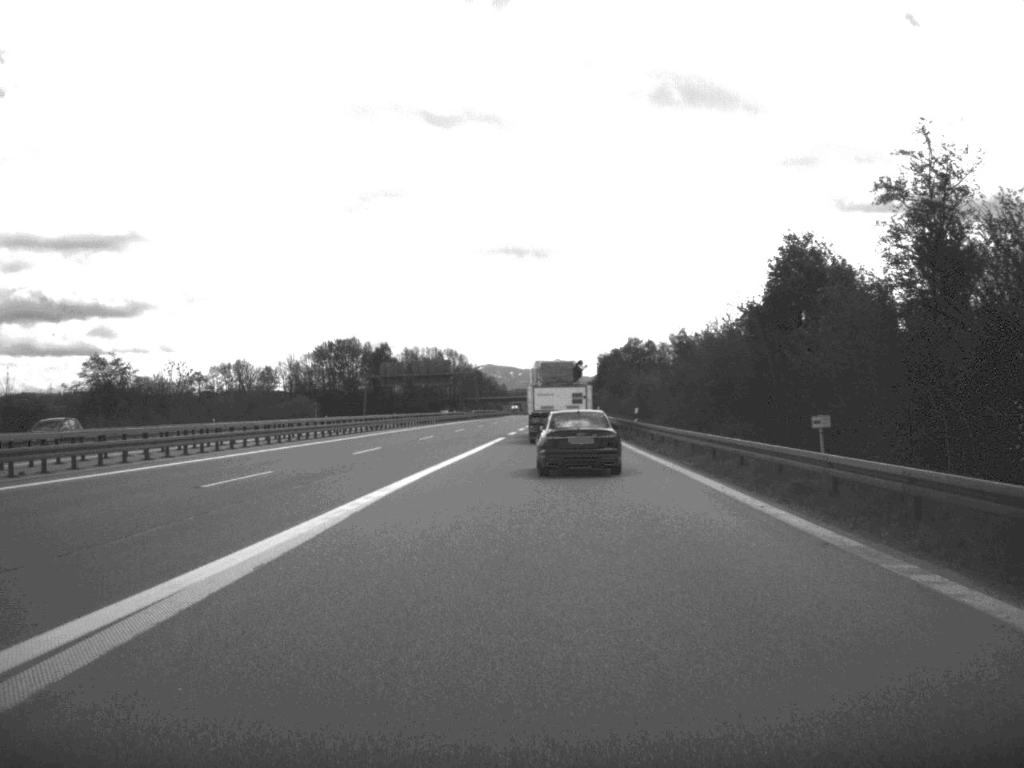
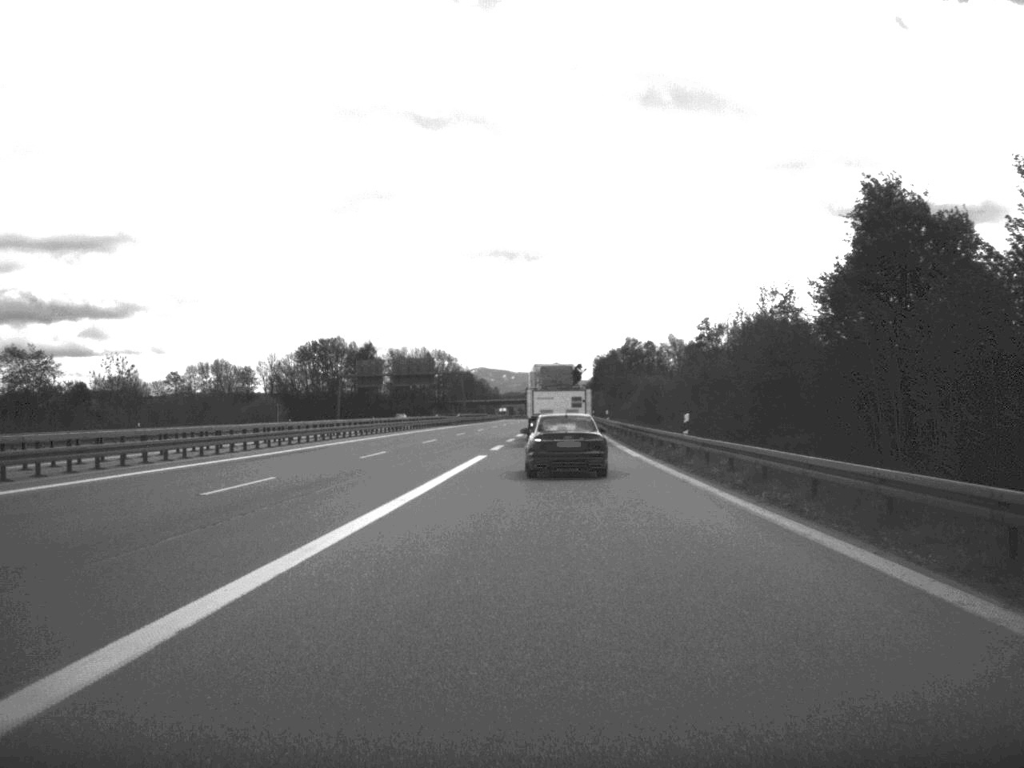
(+0.1, +19.2) m; 0°
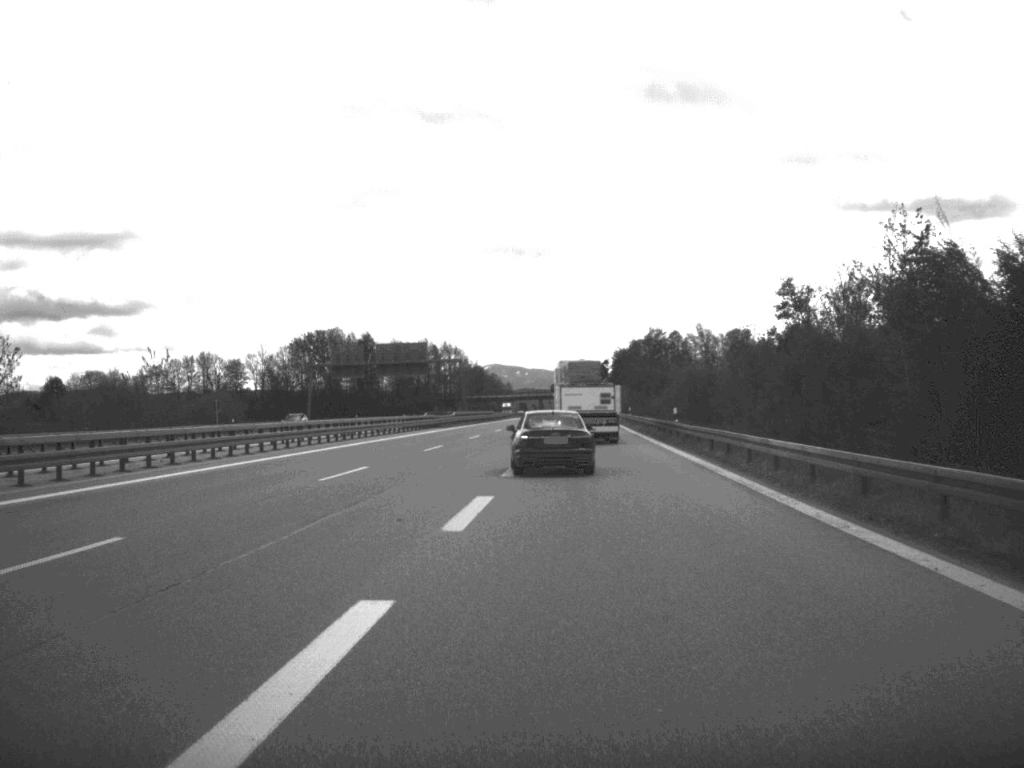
(-0.2, +31.9) m; -1°
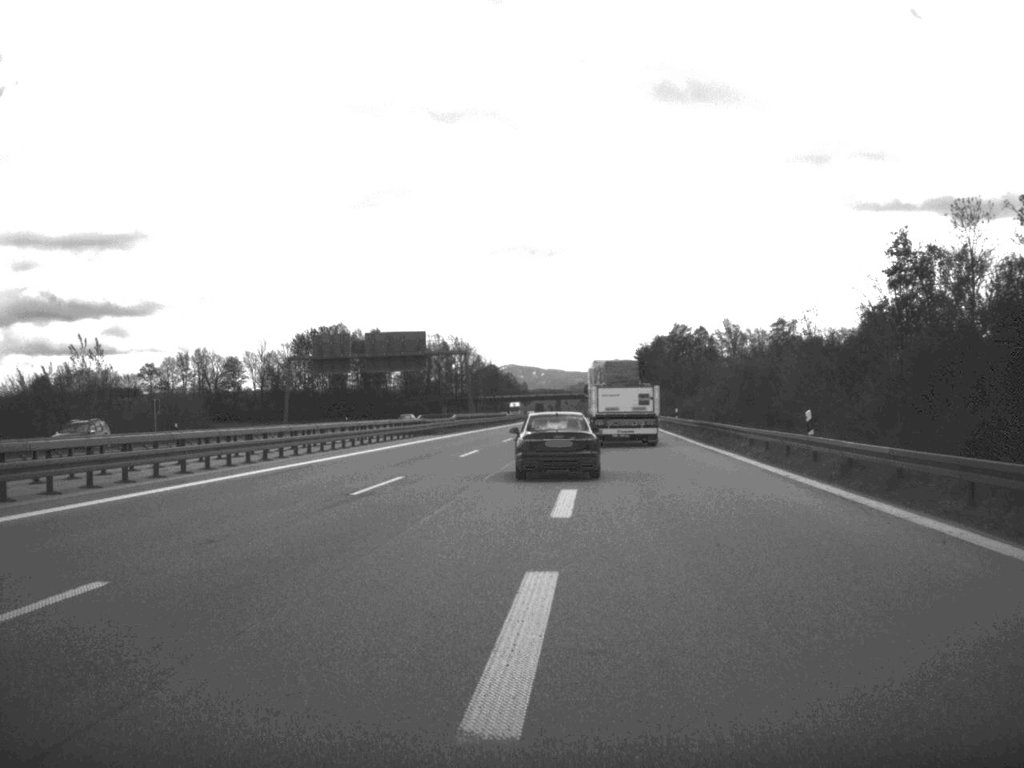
(-0.2, +21.6) m; -1°
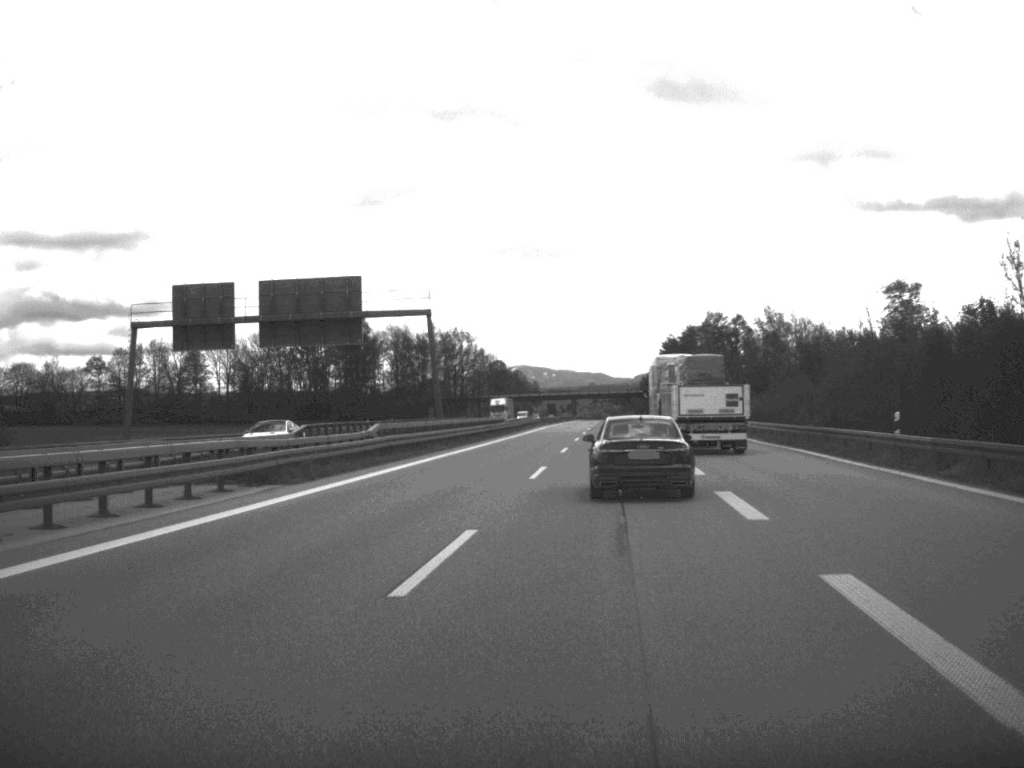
(0.0, +47.6) m; -1°
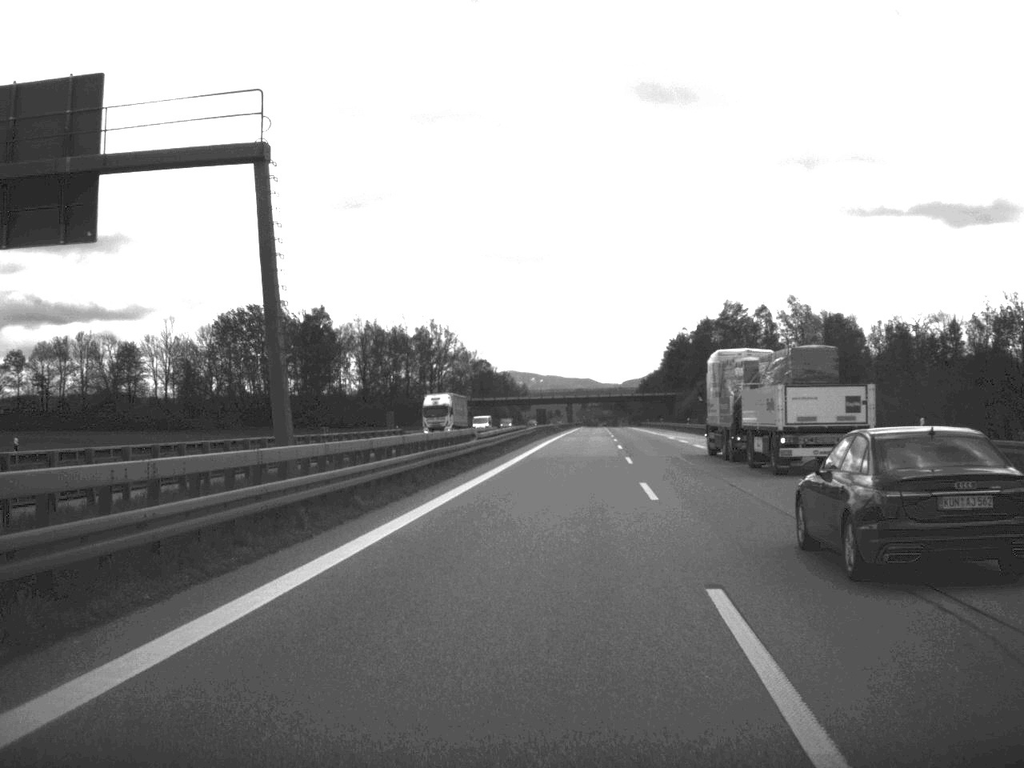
(-0.2, +40.6) m; 0°
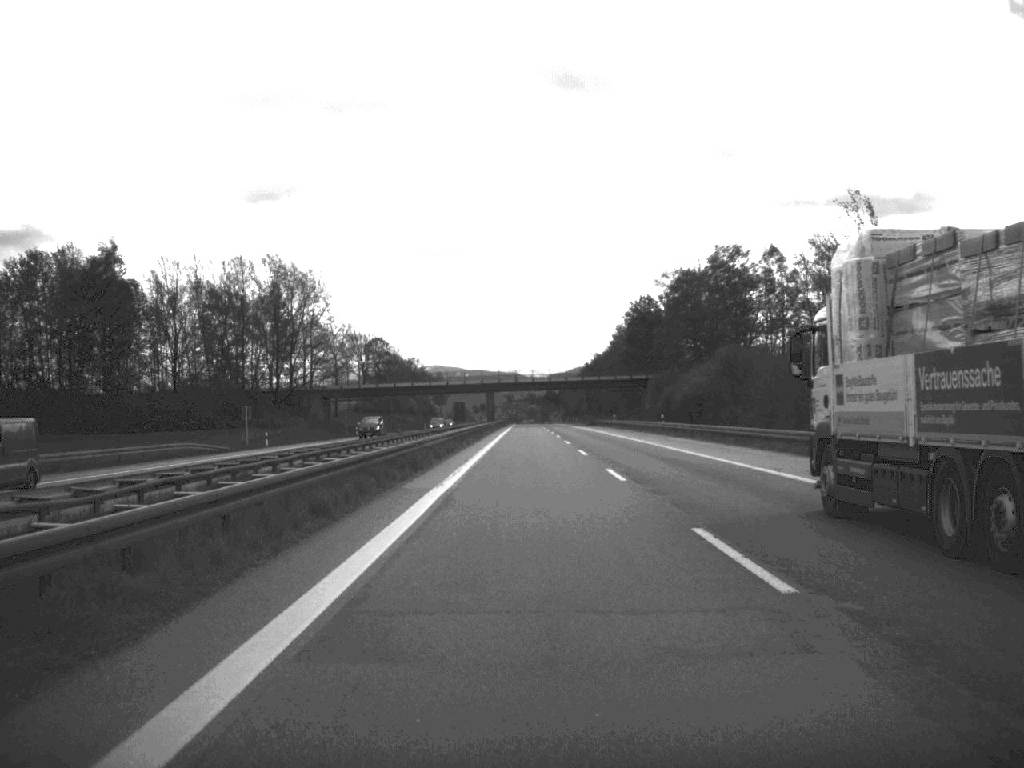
(+3.3, +83.8) m; +3°
